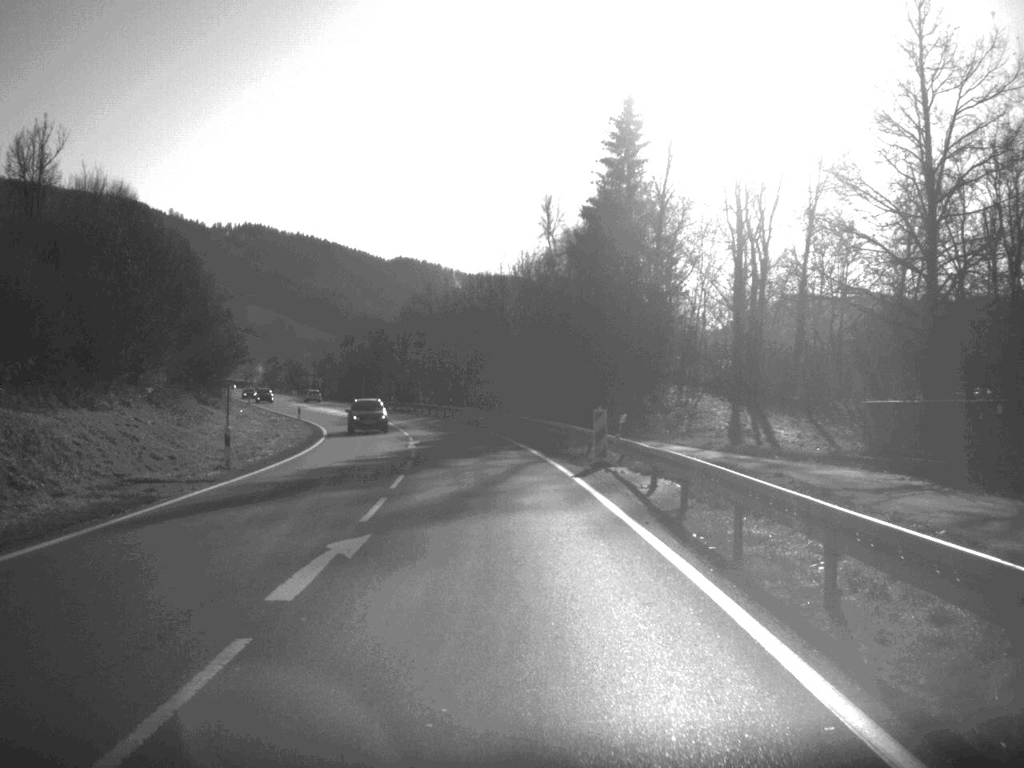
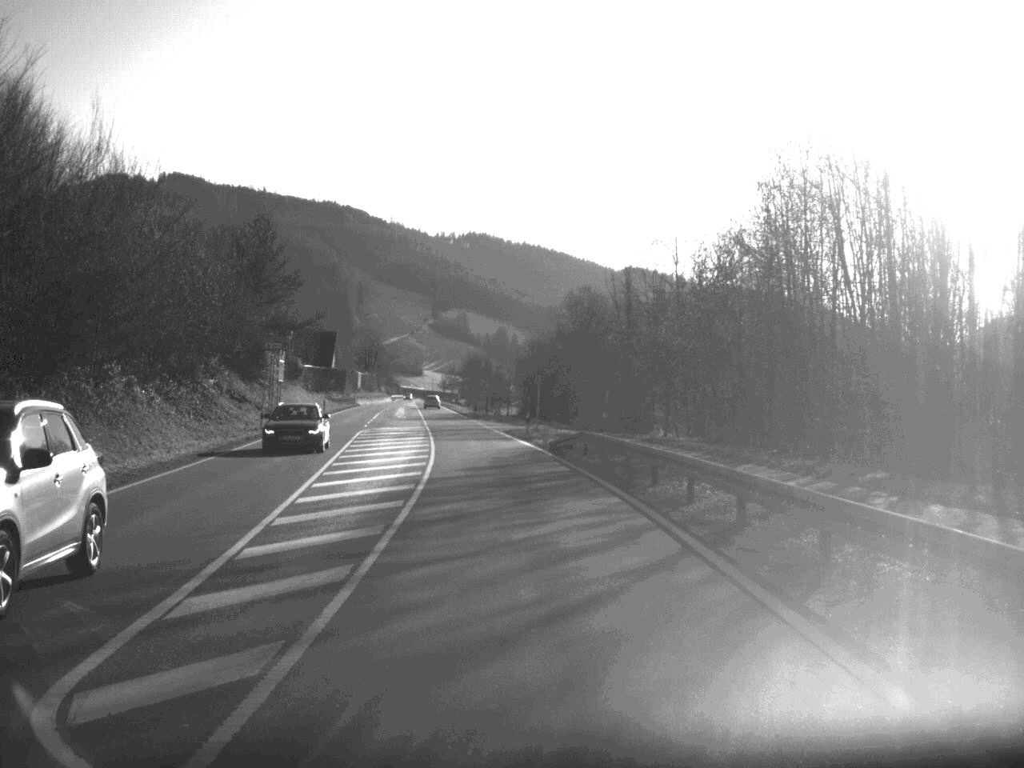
(-6.5, +73.1) m; -10°
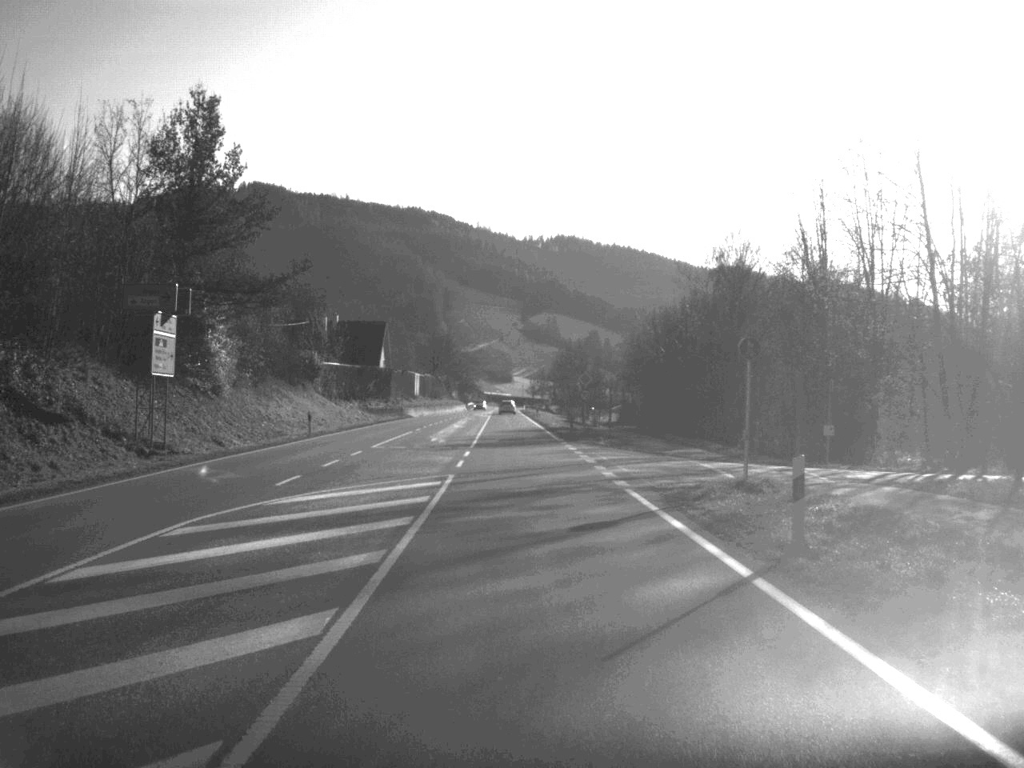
(-1.7, +41.5) m; -4°
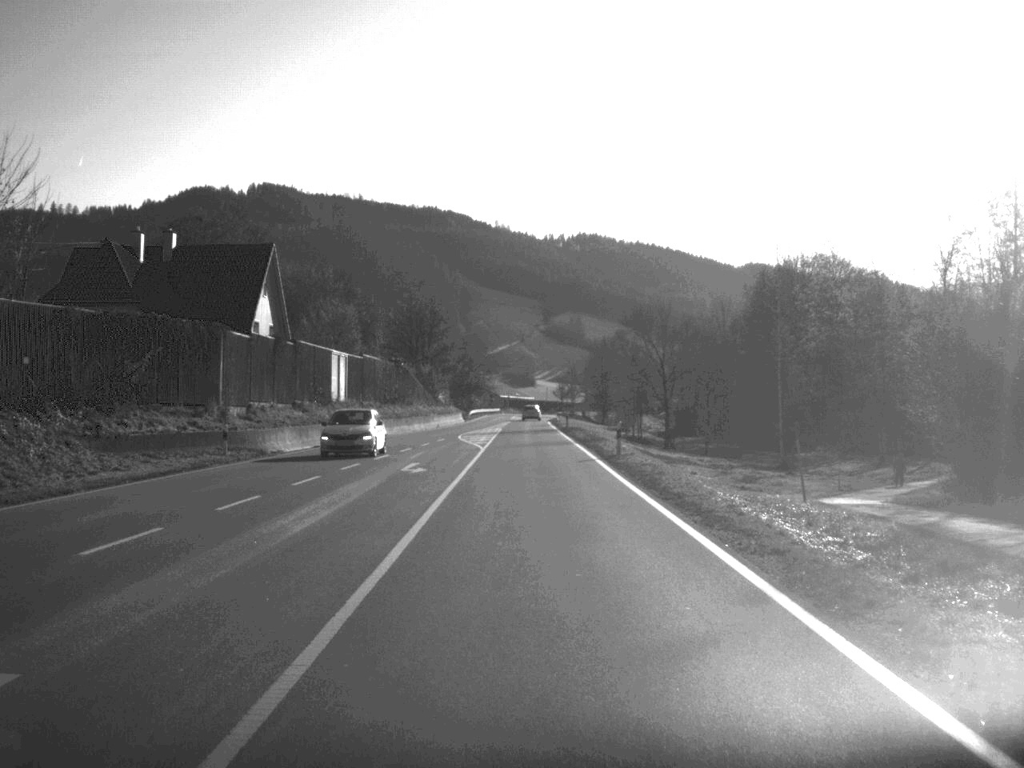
(-1.0, +71.4) m; -1°
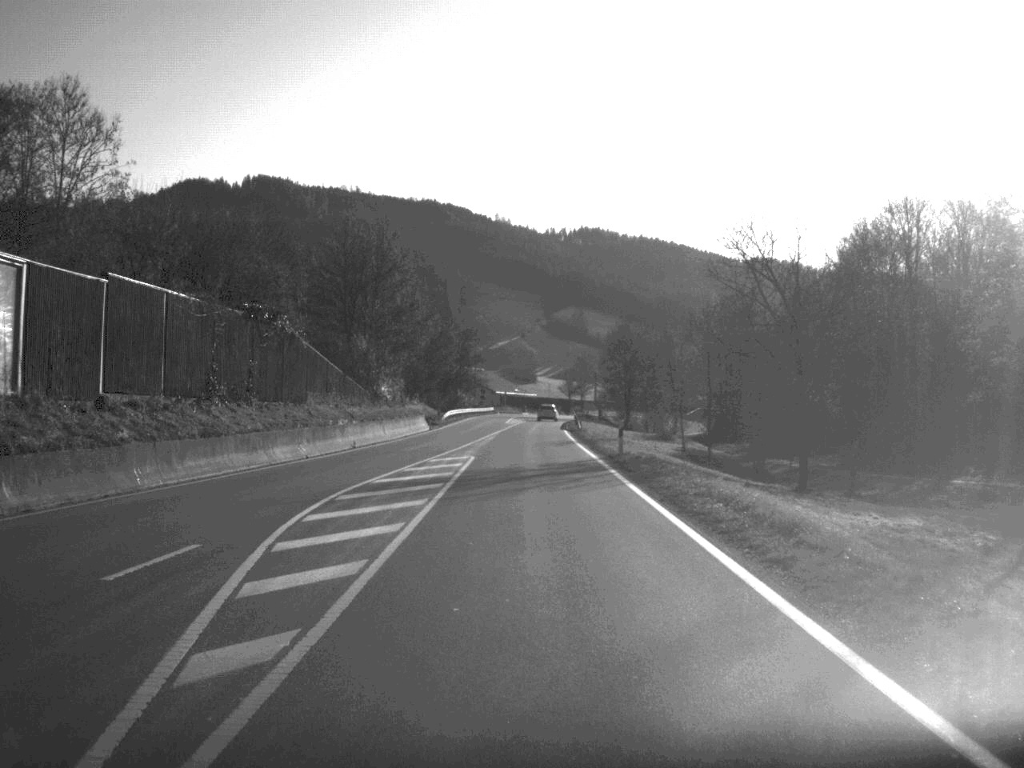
(0.0, +43.8) m; 0°
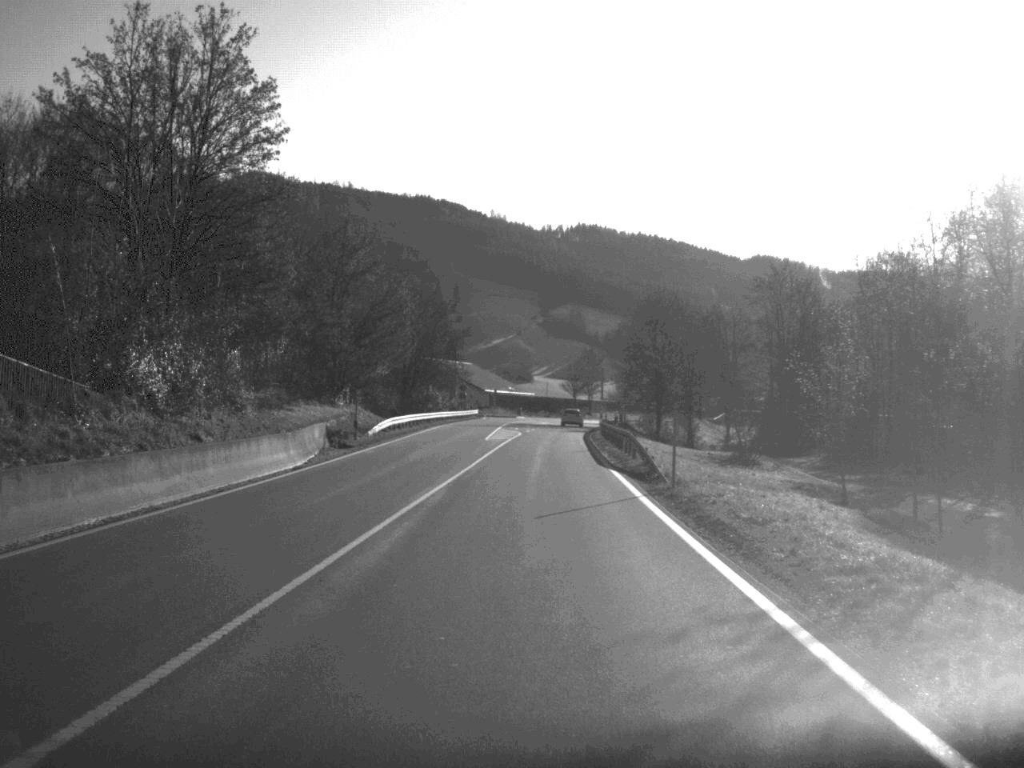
(0.0, +40.7) m; 0°
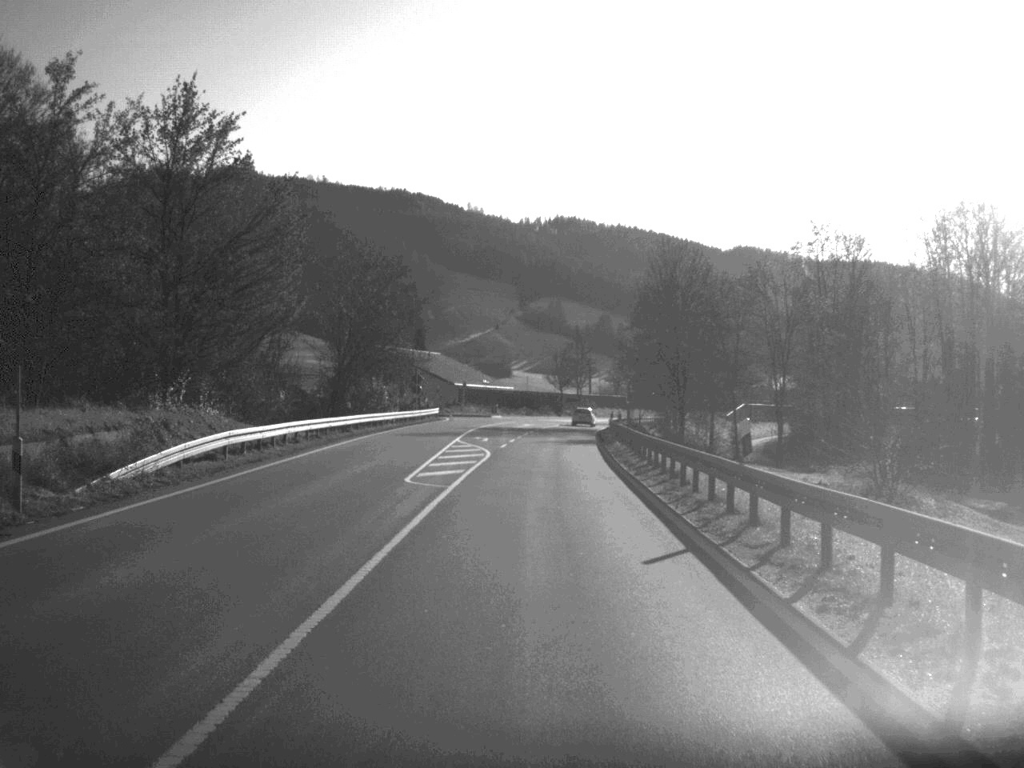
(+0.2, +29.5) m; +1°
